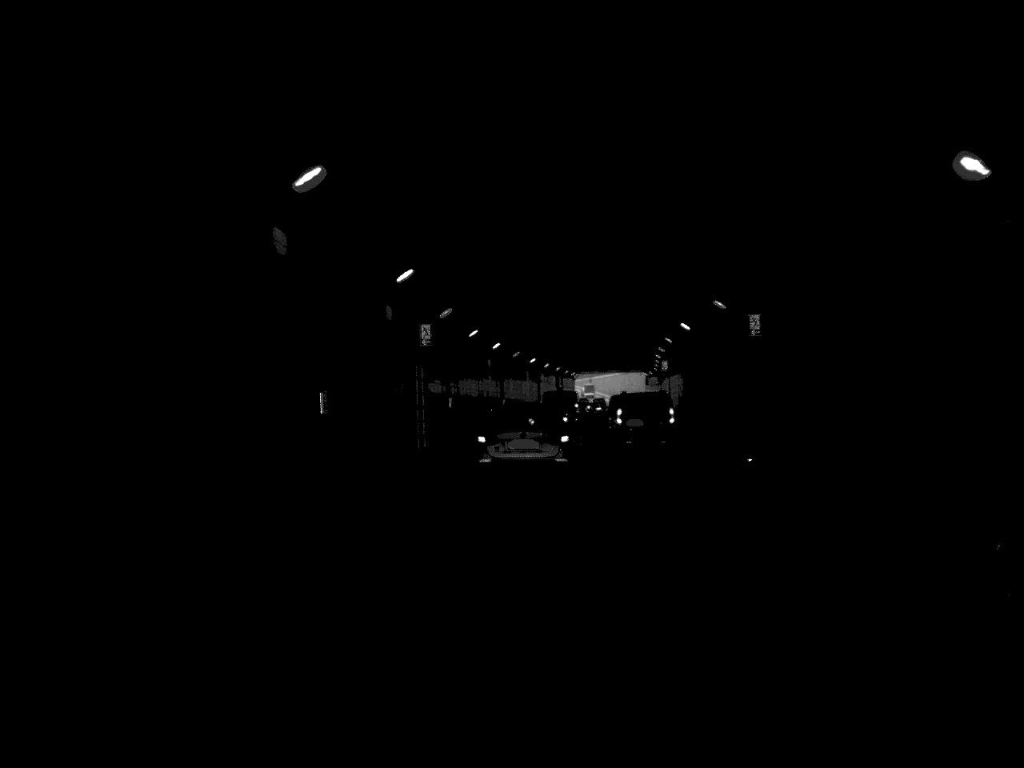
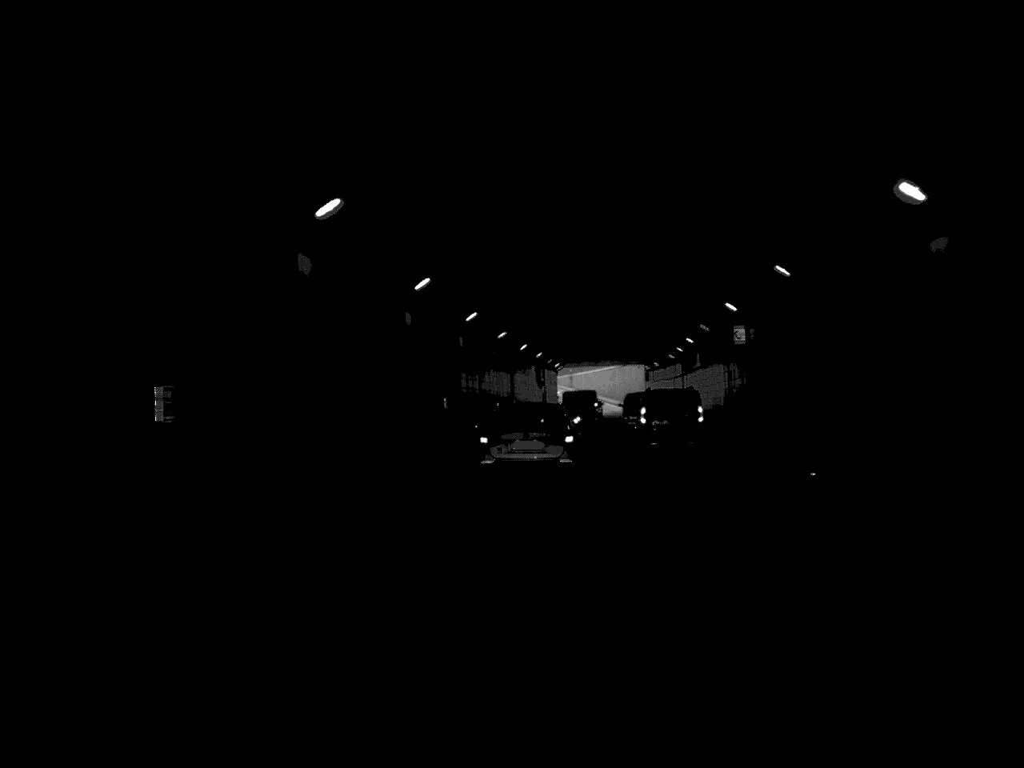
(+0.3, +31.9) m; +1°
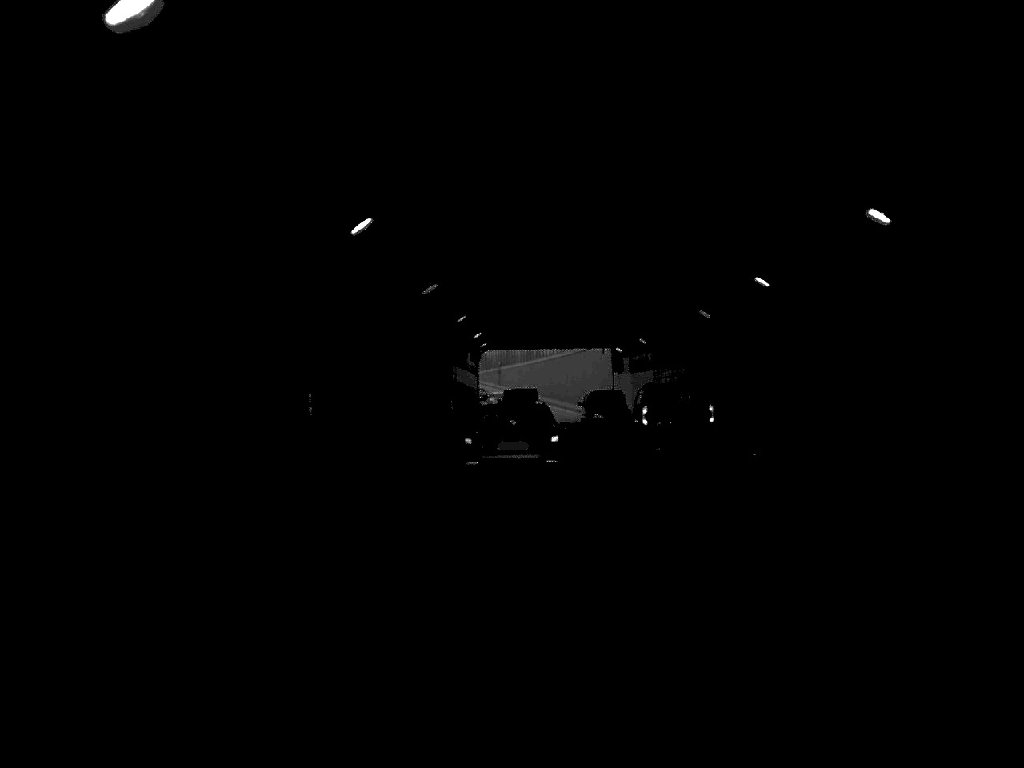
(+1.3, +43.1) m; +3°
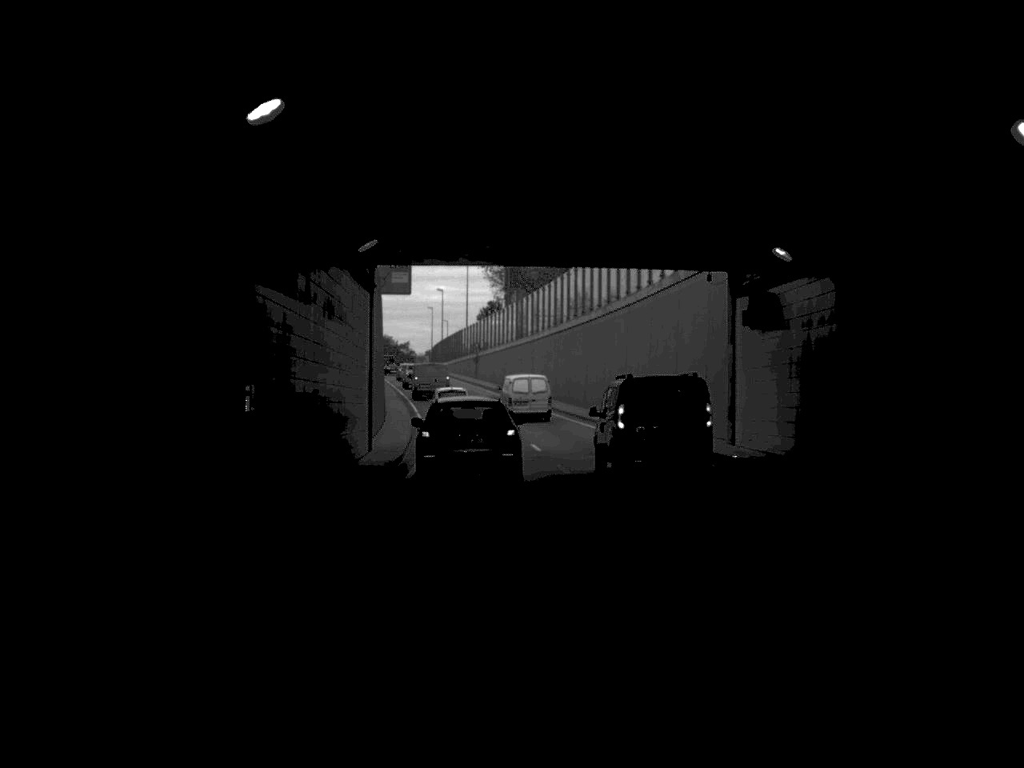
(+0.6, +52.8) m; 0°
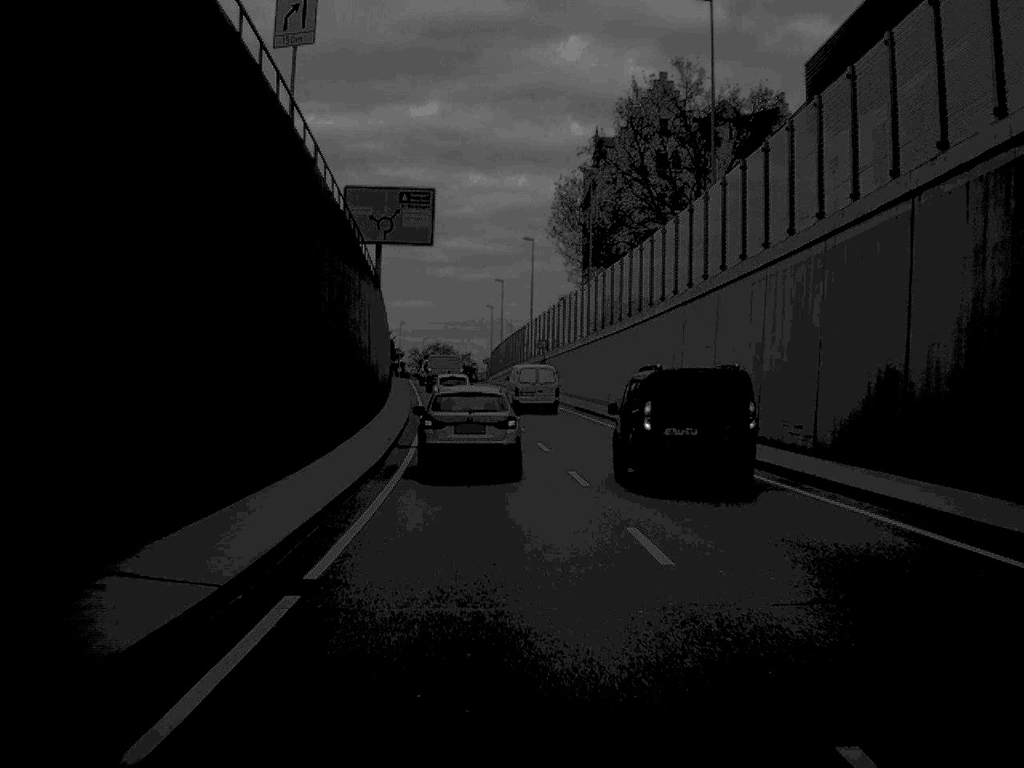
(-0.8, +31.2) m; -3°
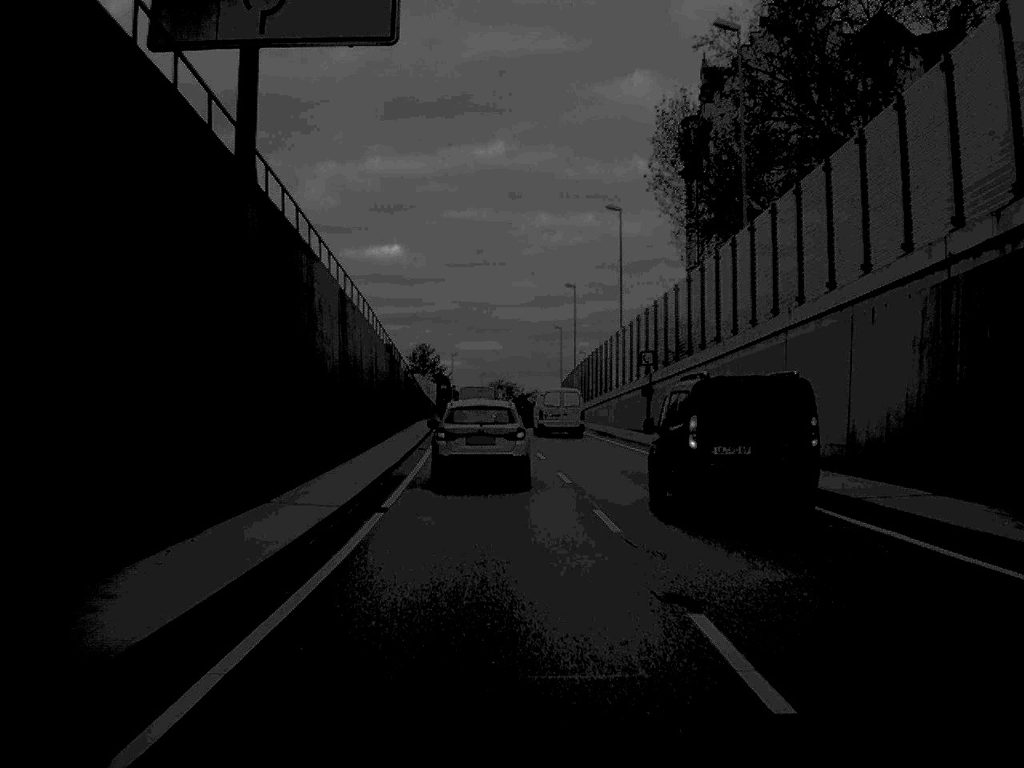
(-0.9, +31.9) m; -3°
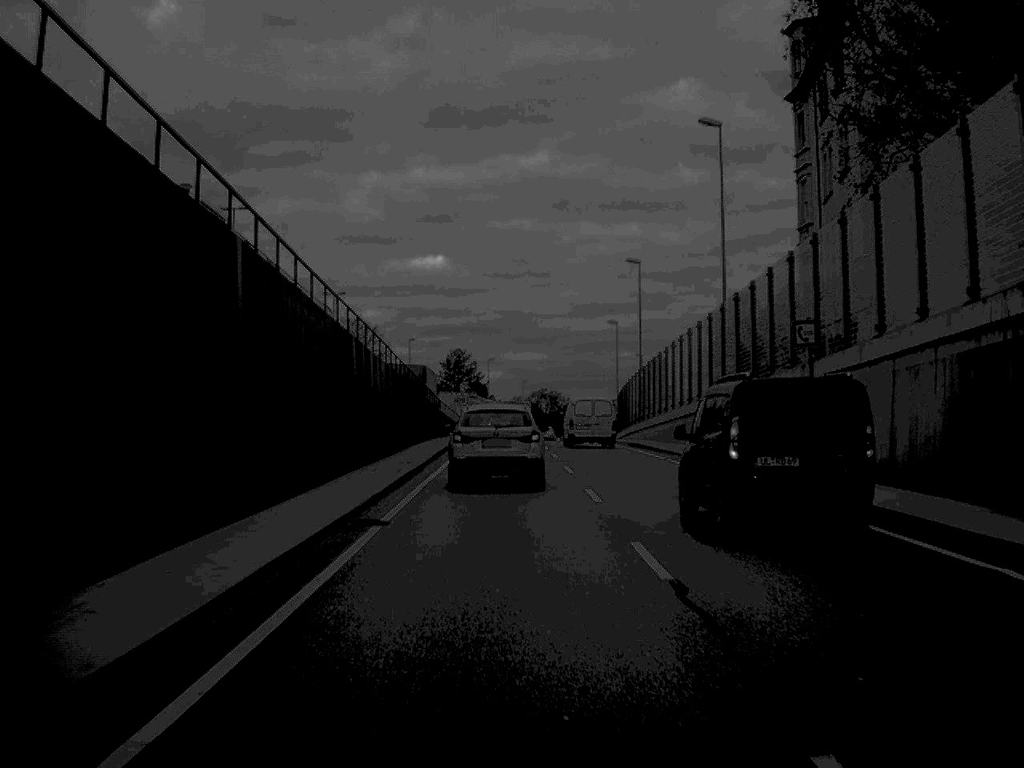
(-0.4, +21.5) m; -2°
